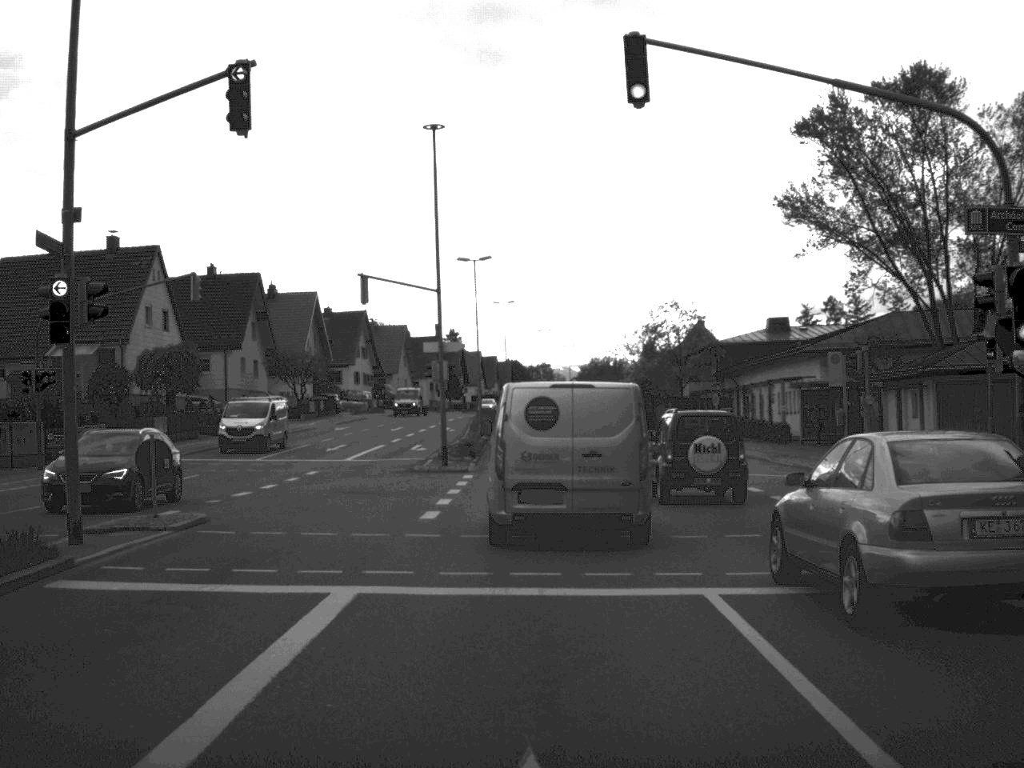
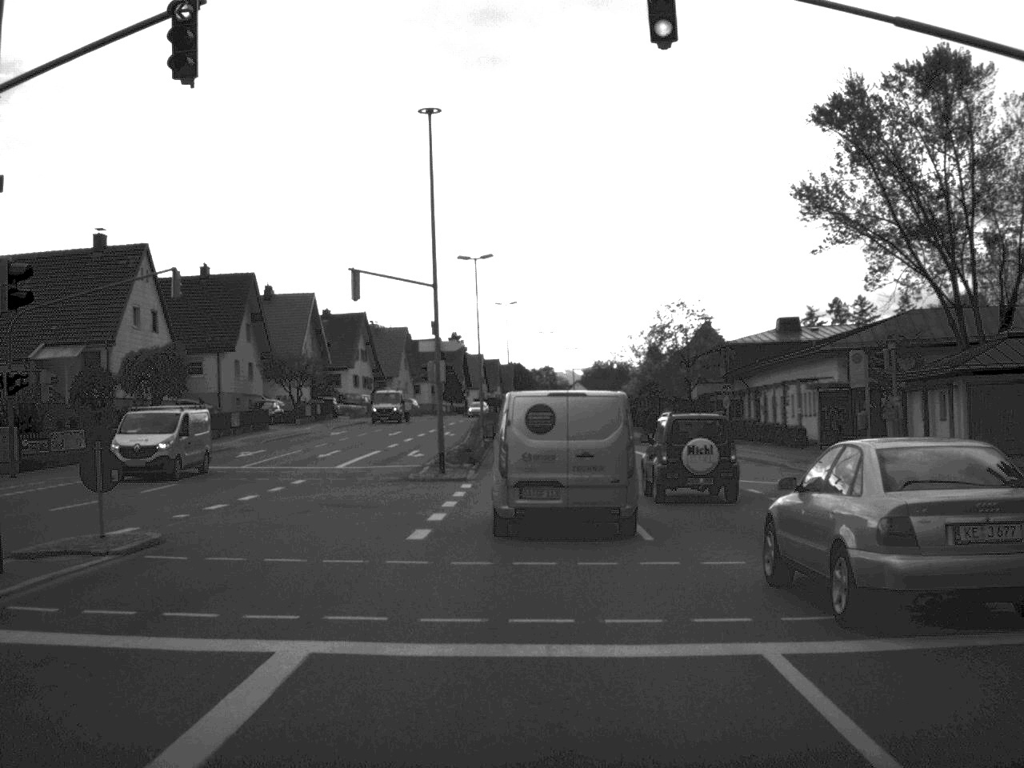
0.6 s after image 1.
(0.0, +2.6) m; 0°
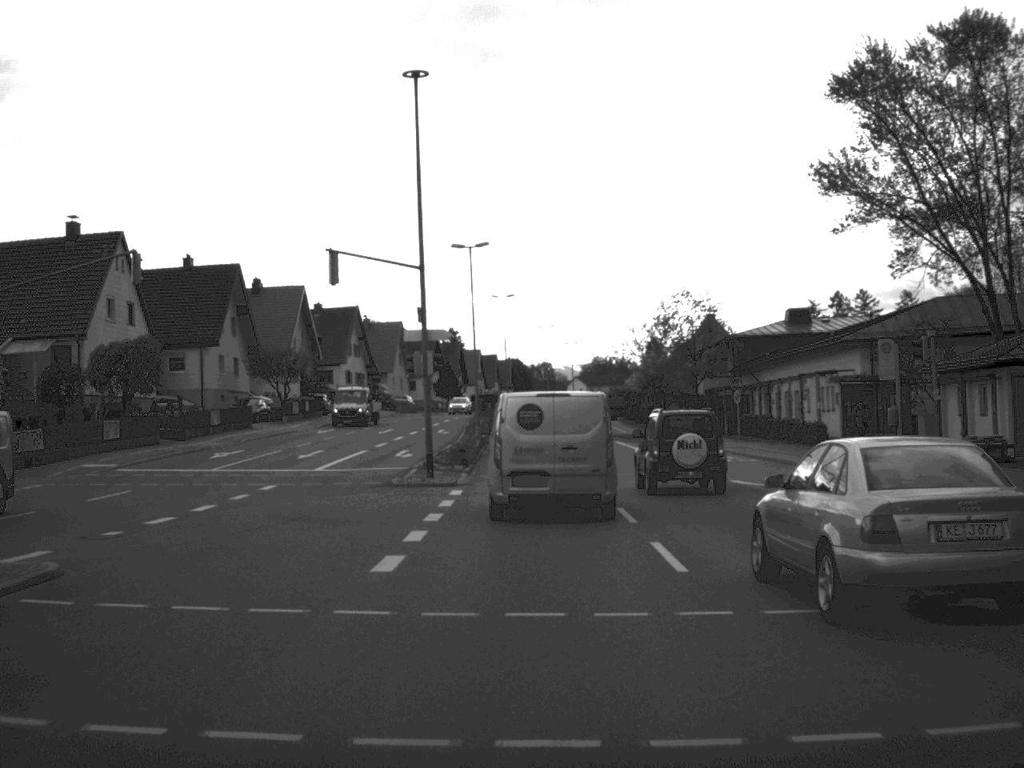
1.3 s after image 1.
(0.0, +3.7) m; 0°
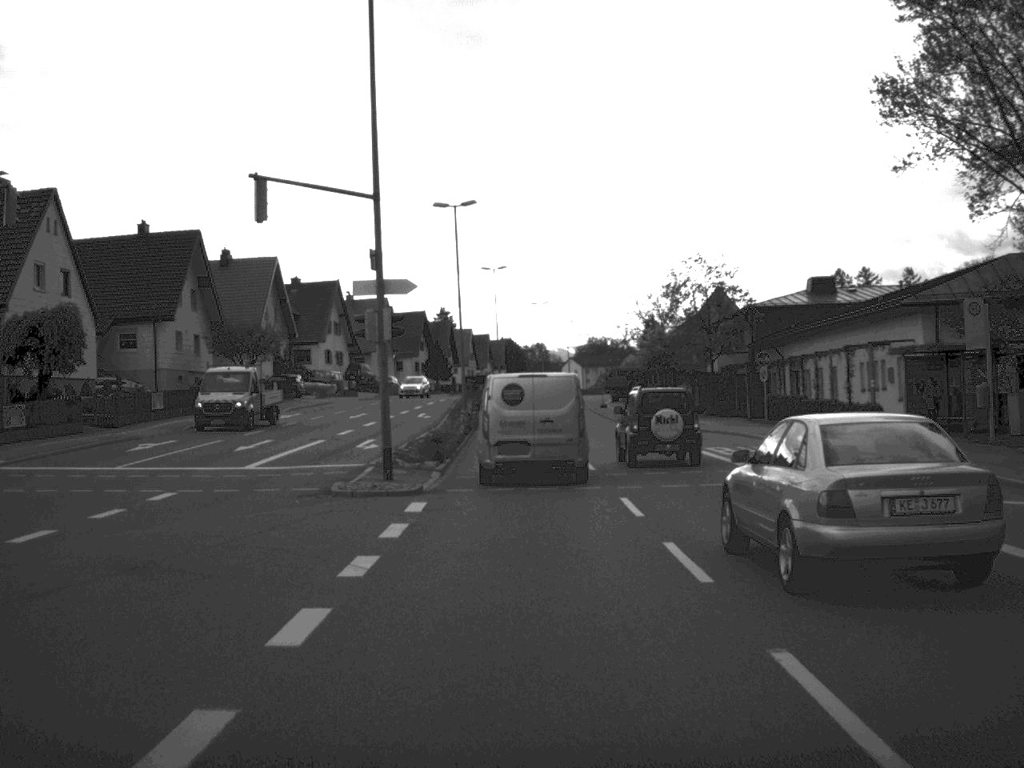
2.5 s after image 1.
(0.0, +8.3) m; 0°
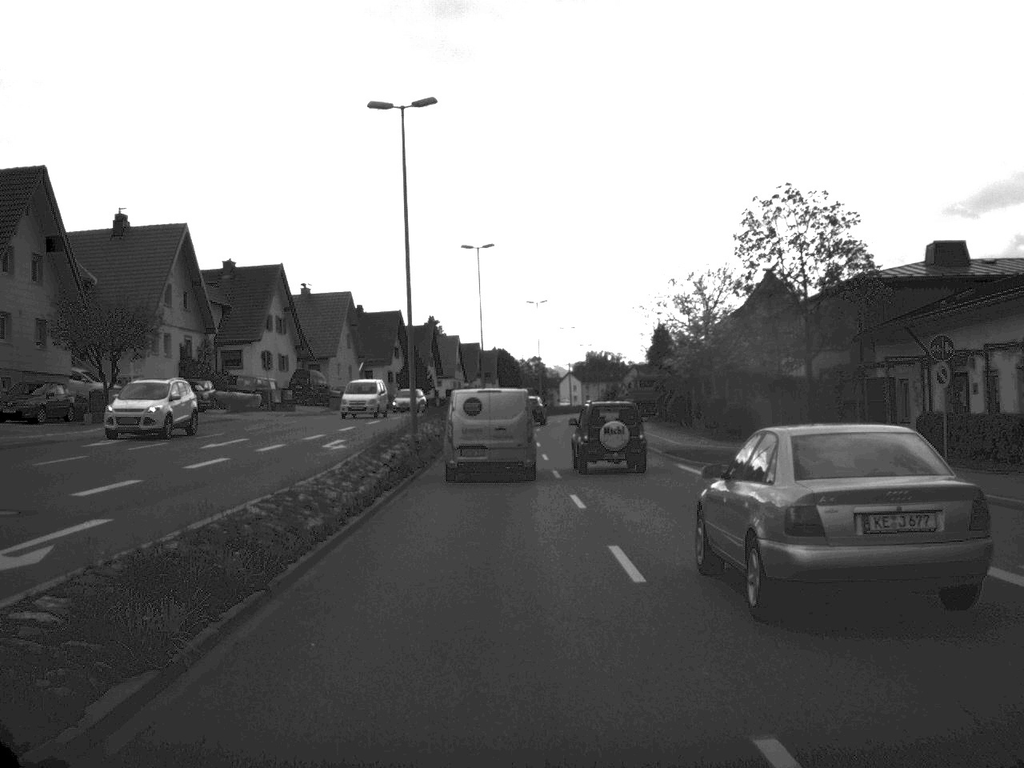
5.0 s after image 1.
(+0.2, +23.6) m; 0°
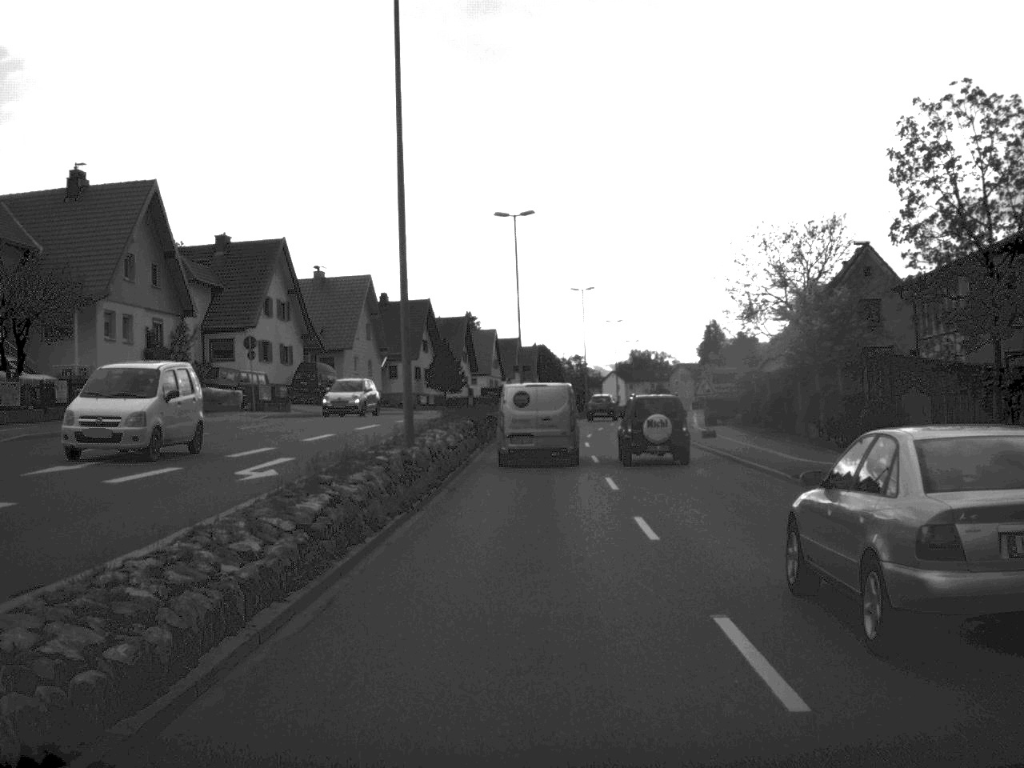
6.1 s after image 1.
(-0.3, +13.3) m; -2°
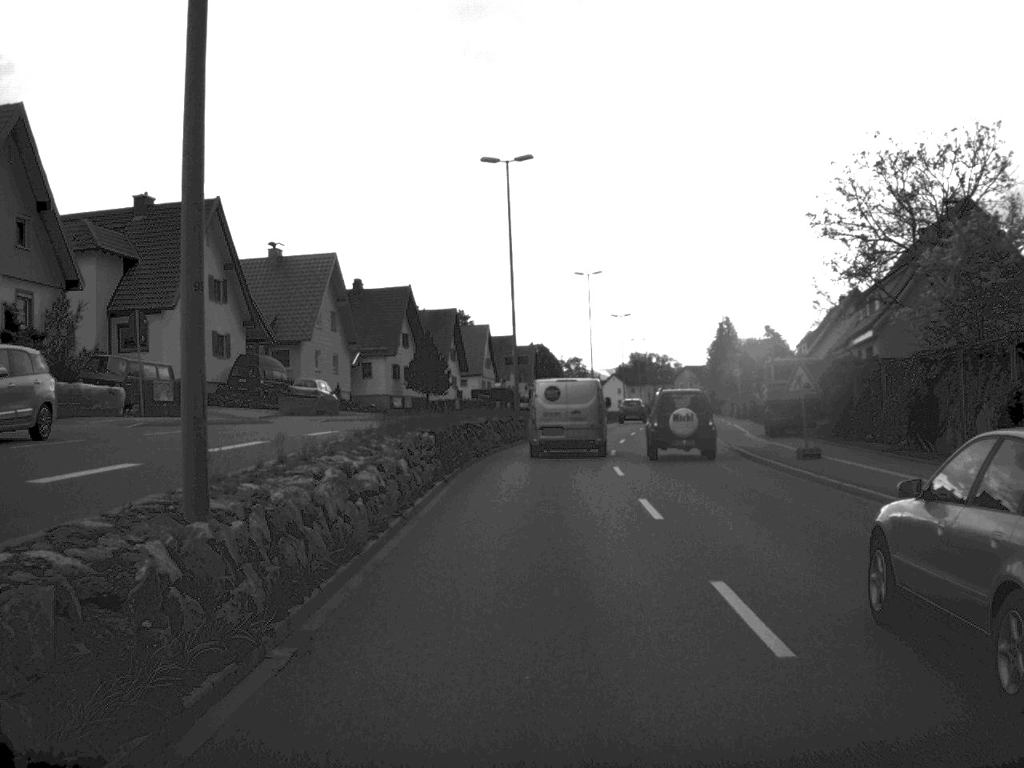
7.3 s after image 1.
(0.0, +15.6) m; 0°
